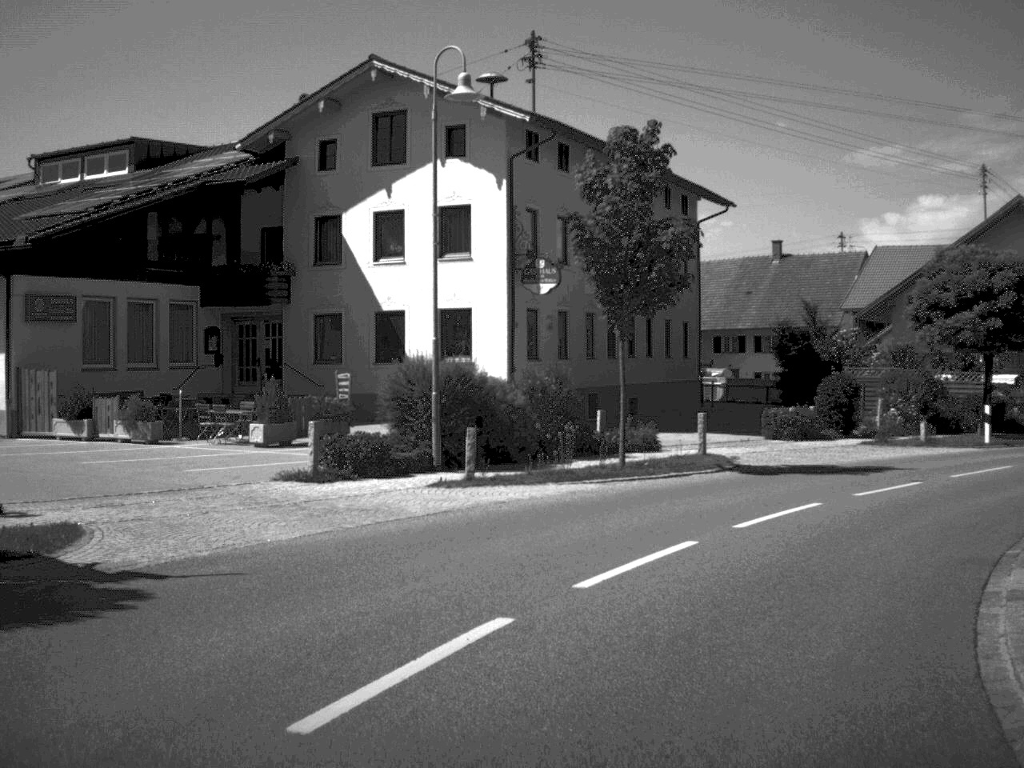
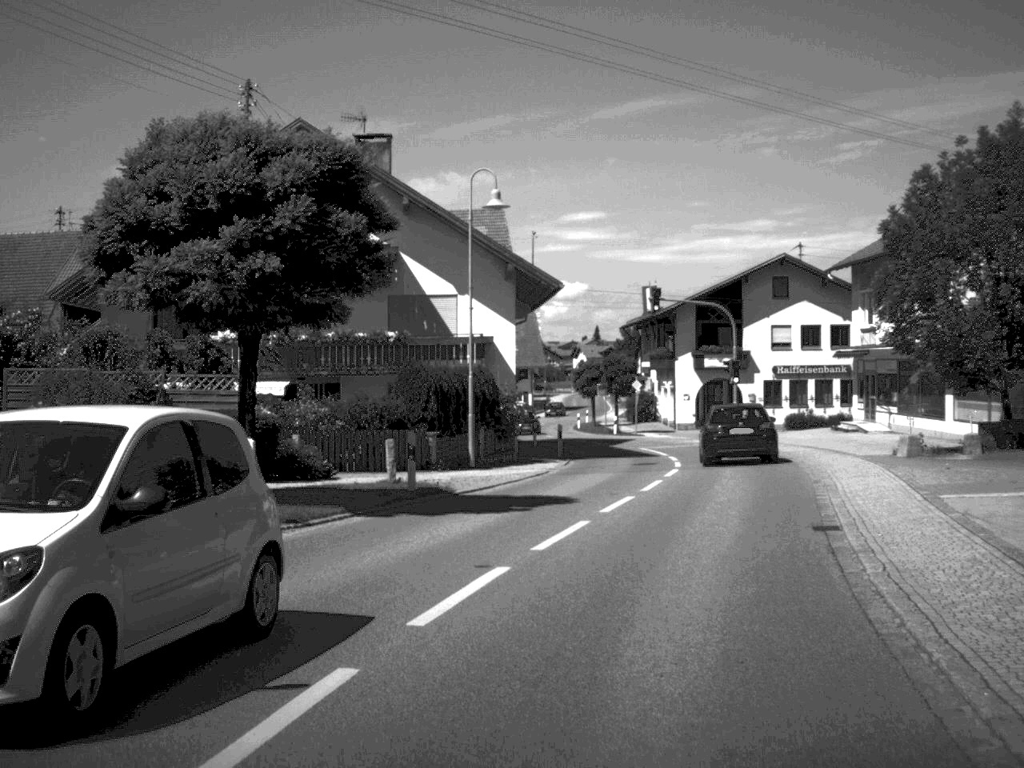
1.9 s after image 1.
(+5.3, +17.0) m; +33°
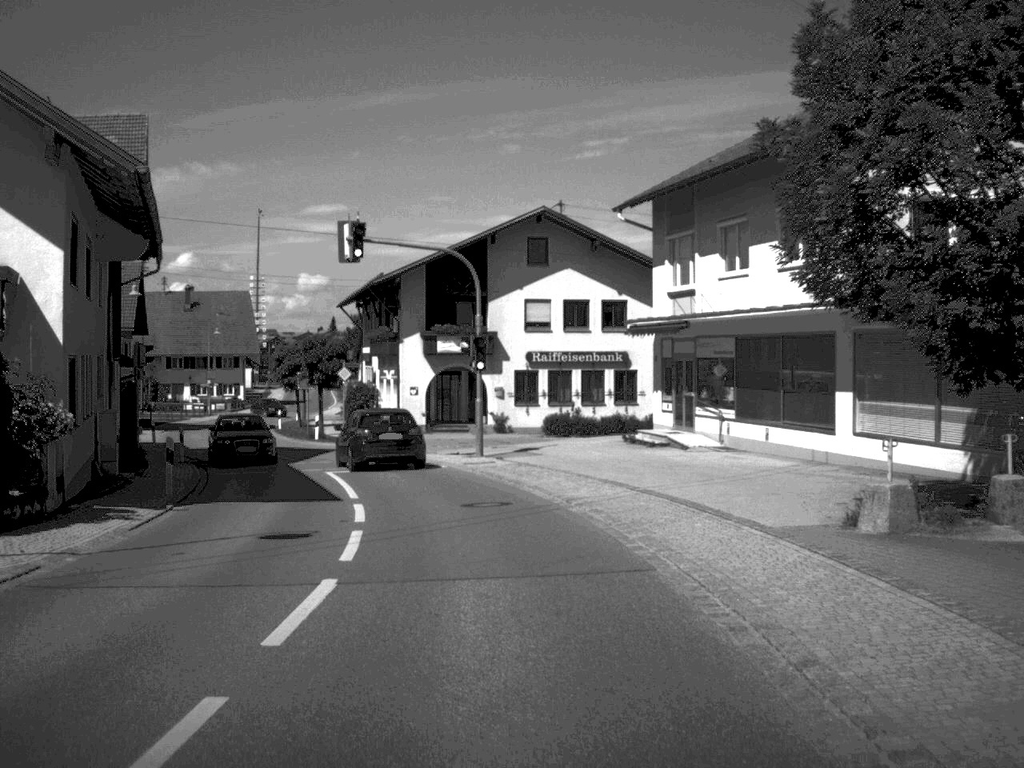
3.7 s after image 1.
(+2.4, +17.8) m; +11°
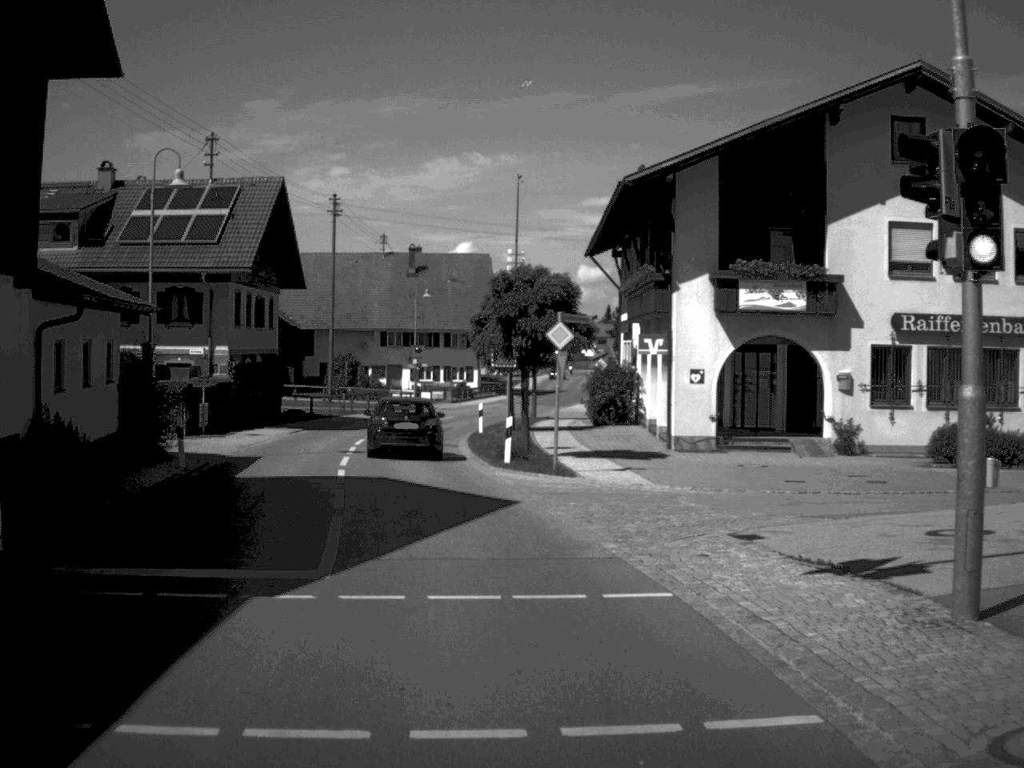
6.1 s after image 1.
(-2.1, +25.4) m; -13°
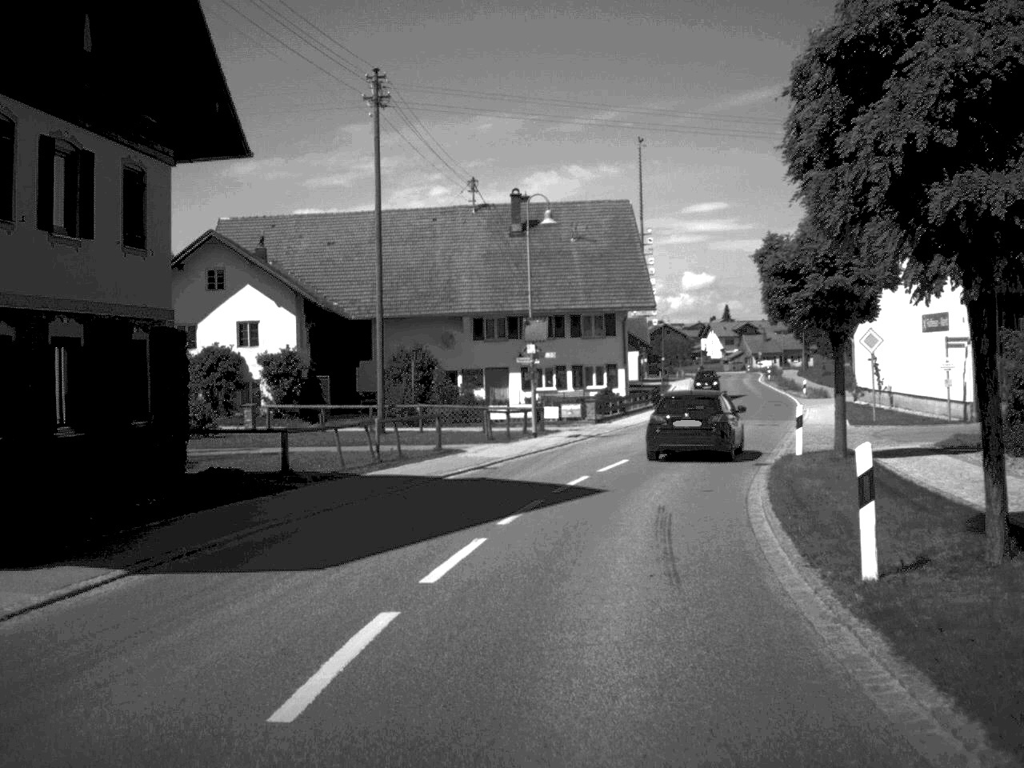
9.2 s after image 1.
(-3.1, +33.8) m; -5°
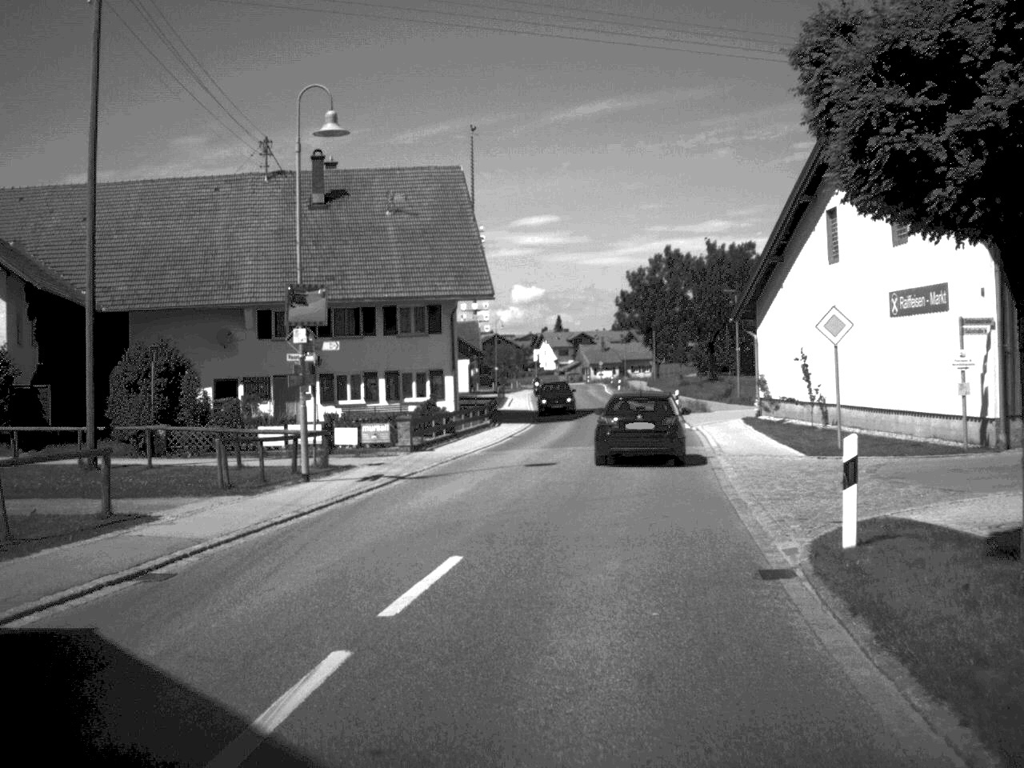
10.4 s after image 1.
(+0.9, +14.4) m; +8°
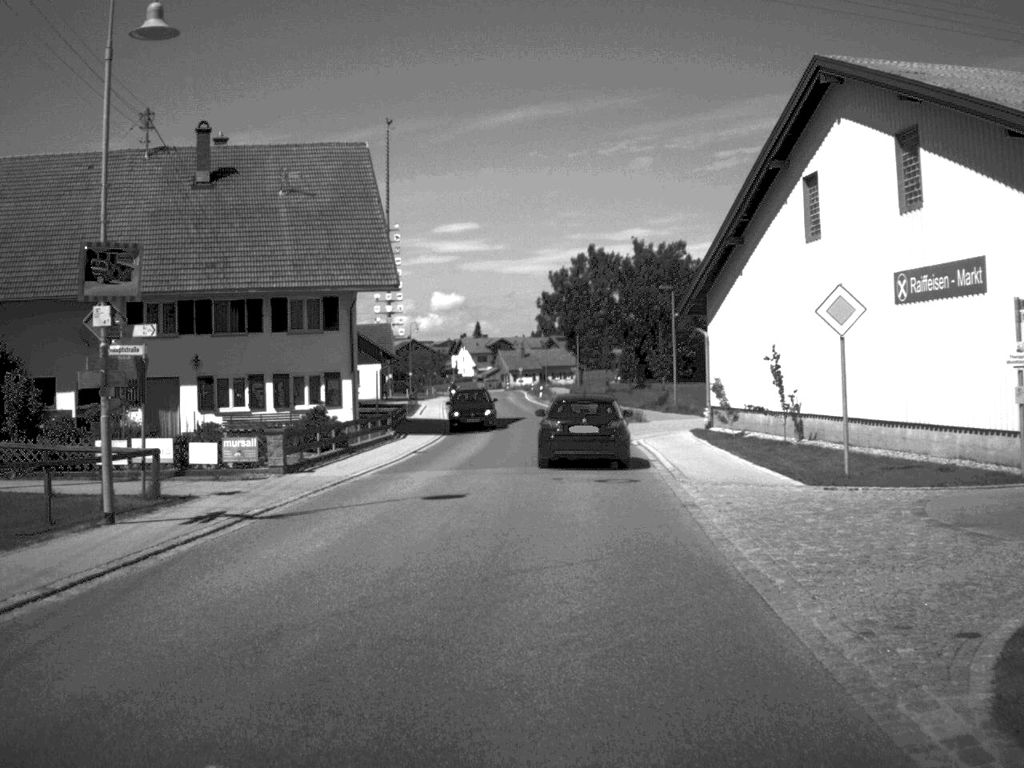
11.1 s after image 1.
(+0.2, +6.8) m; +4°
